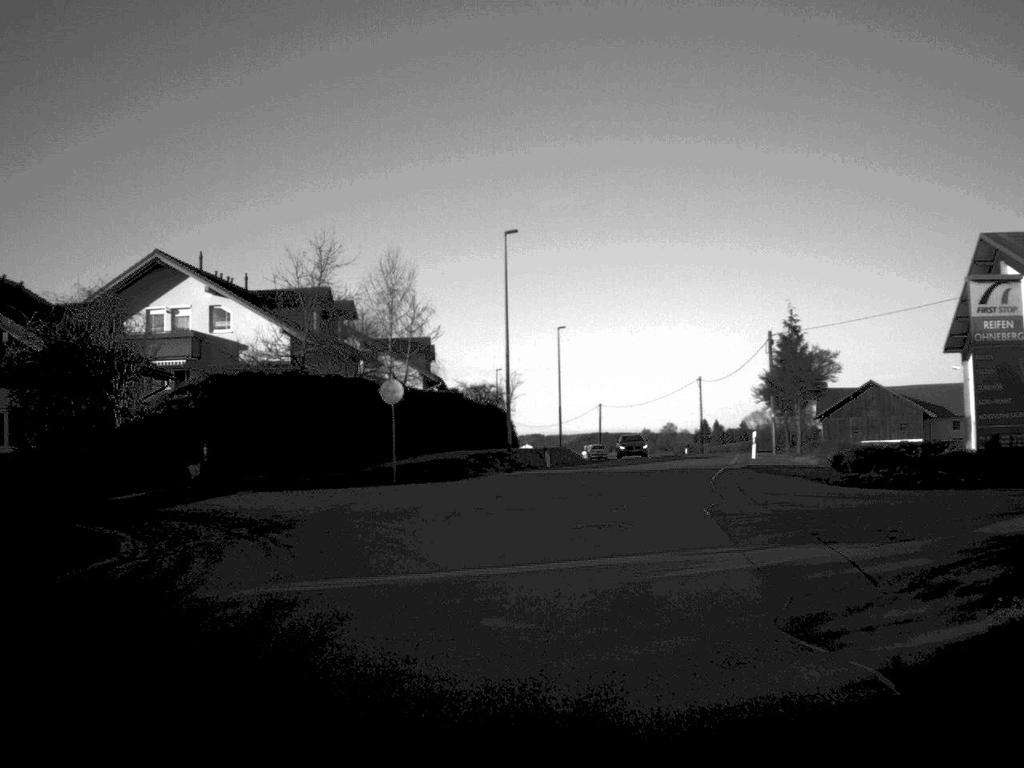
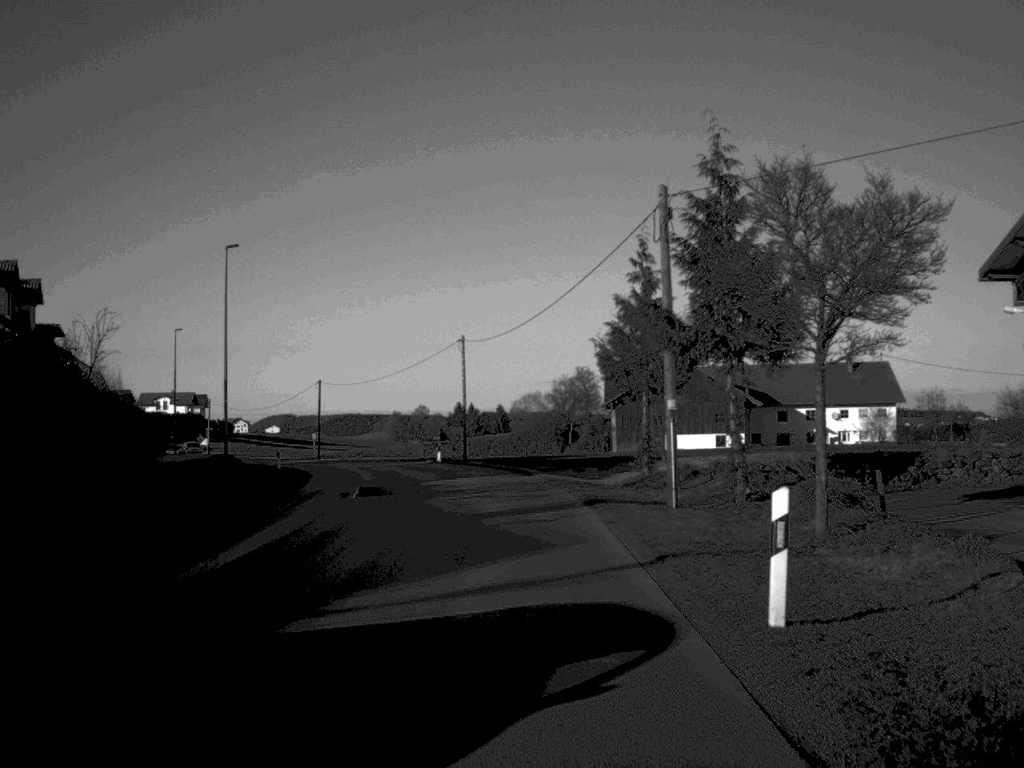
(+4.2, +35.8) m; +11°
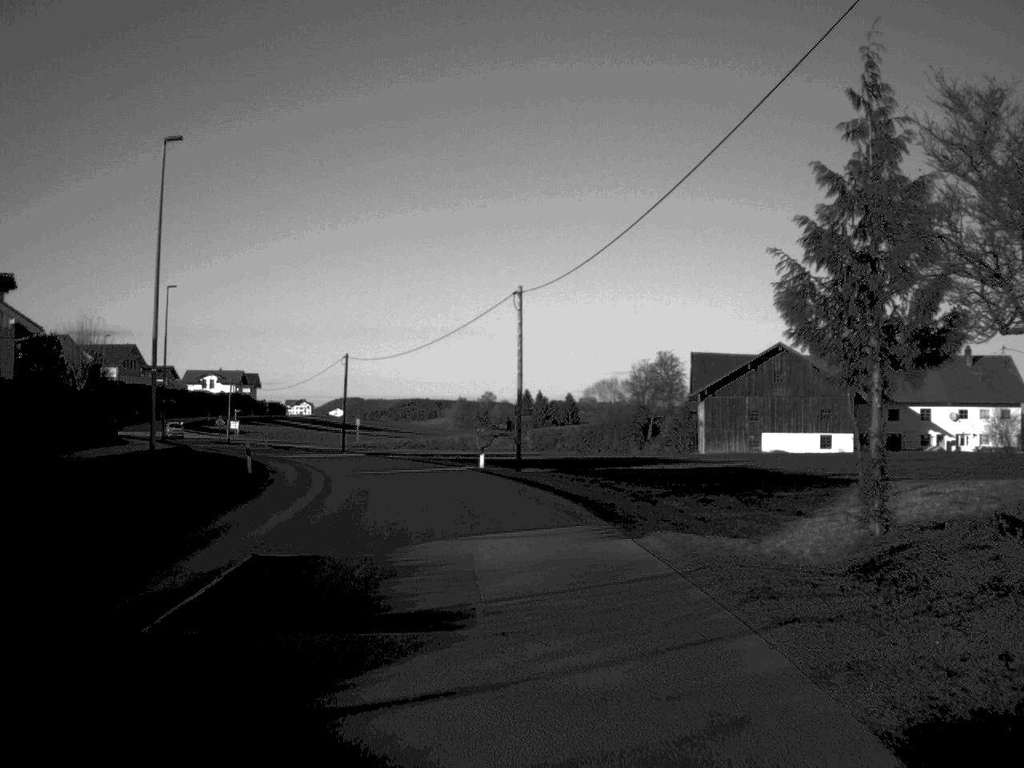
(-0.4, +18.0) m; -3°
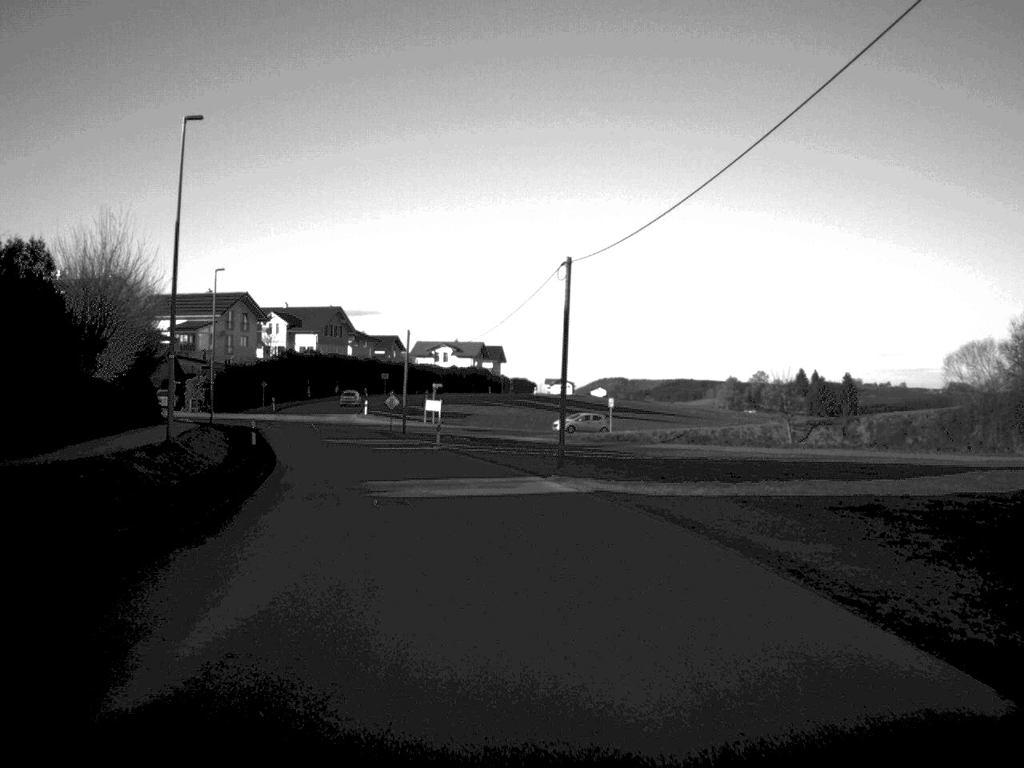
(-4.1, +38.8) m; -12°
